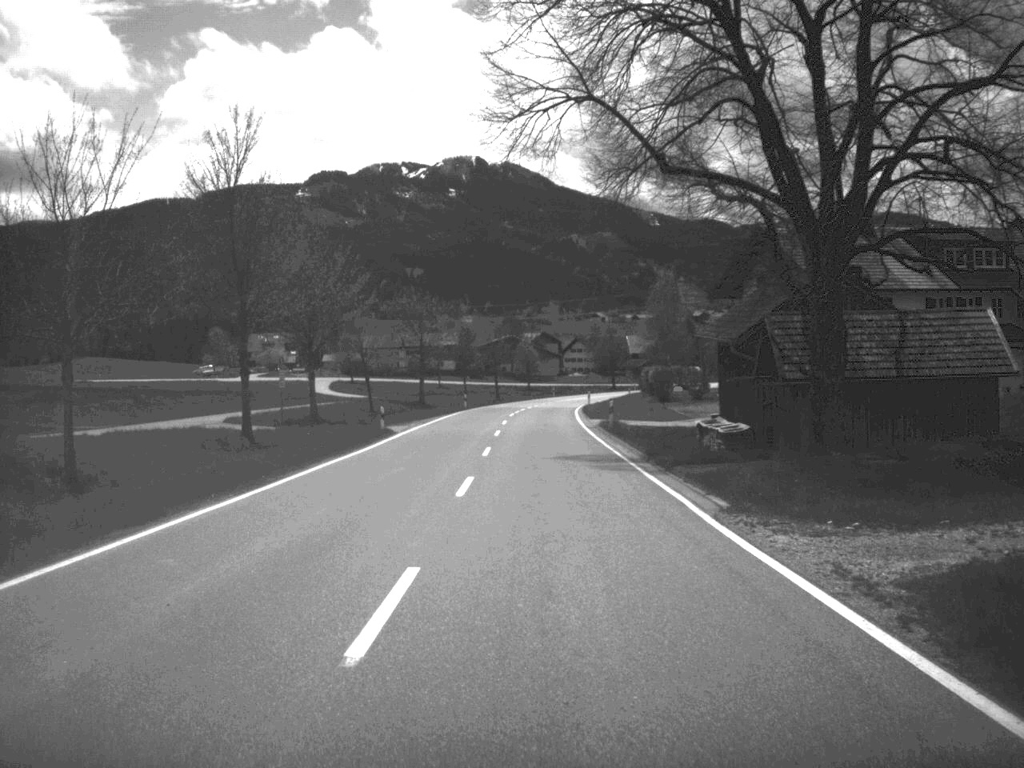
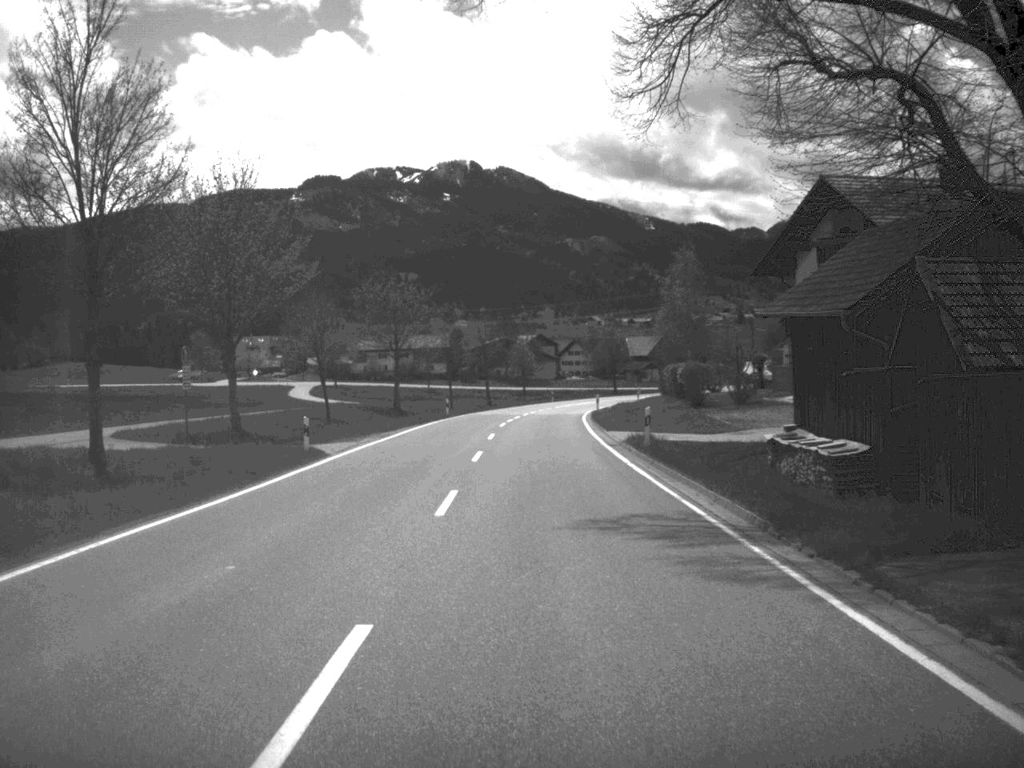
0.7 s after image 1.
(0.0, +15.1) m; 0°
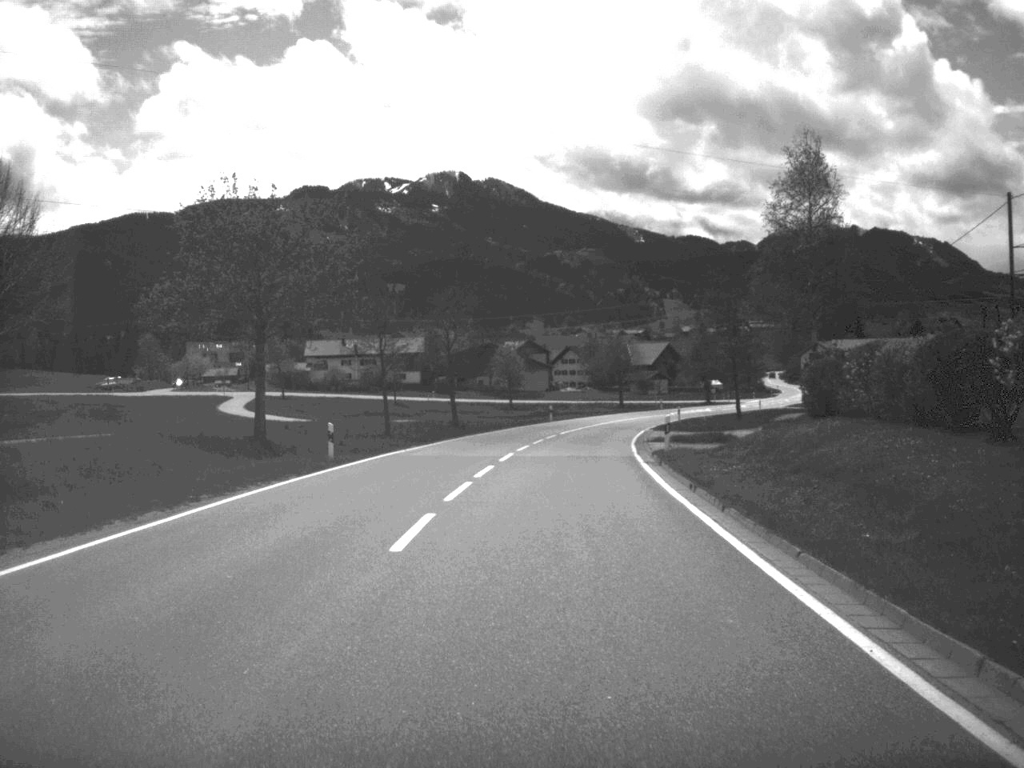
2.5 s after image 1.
(+0.1, +38.5) m; 0°
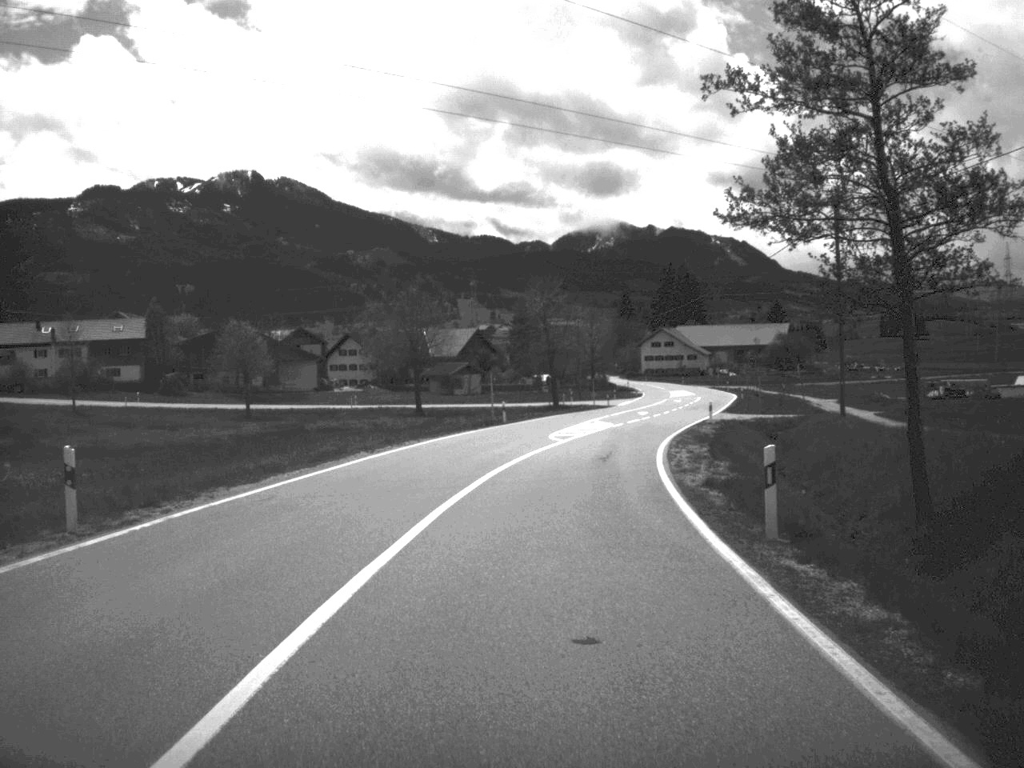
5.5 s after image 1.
(+4.3, +63.8) m; +9°
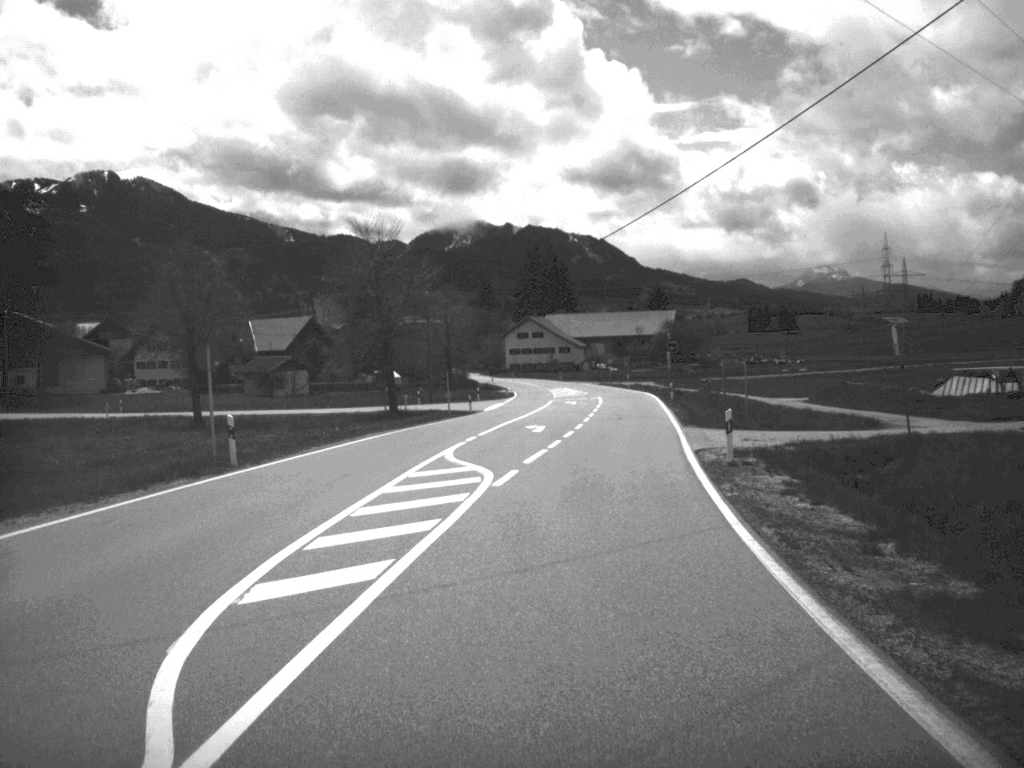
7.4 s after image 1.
(+1.9, +35.3) m; +6°
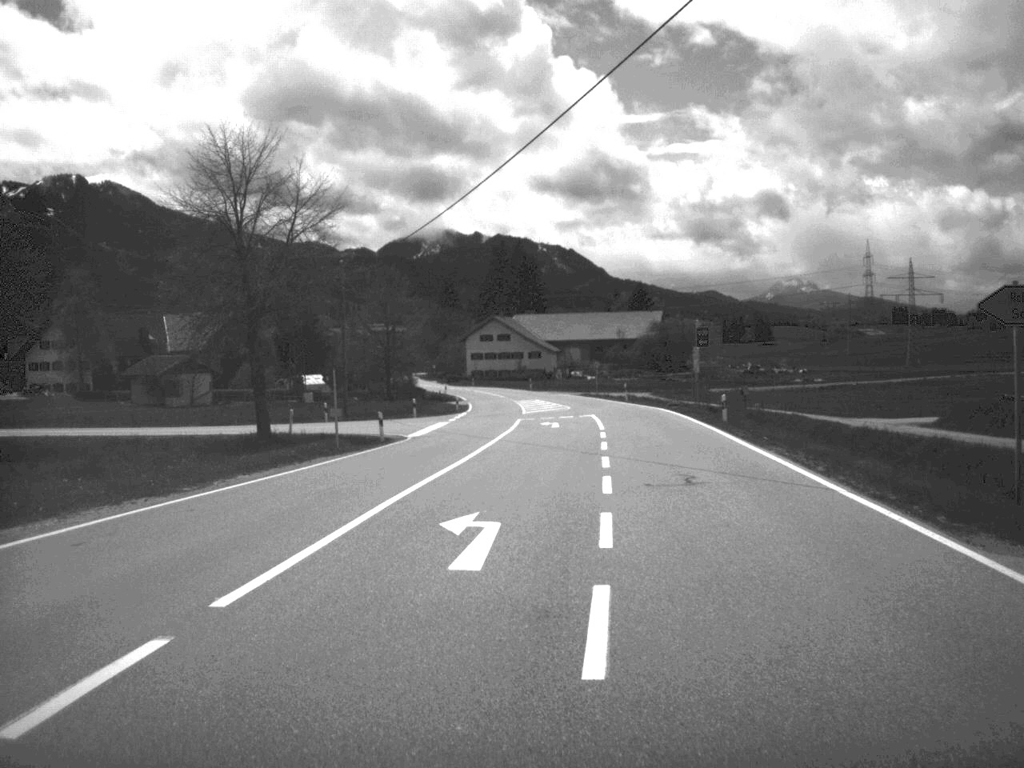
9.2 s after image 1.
(+0.5, +29.3) m; +1°
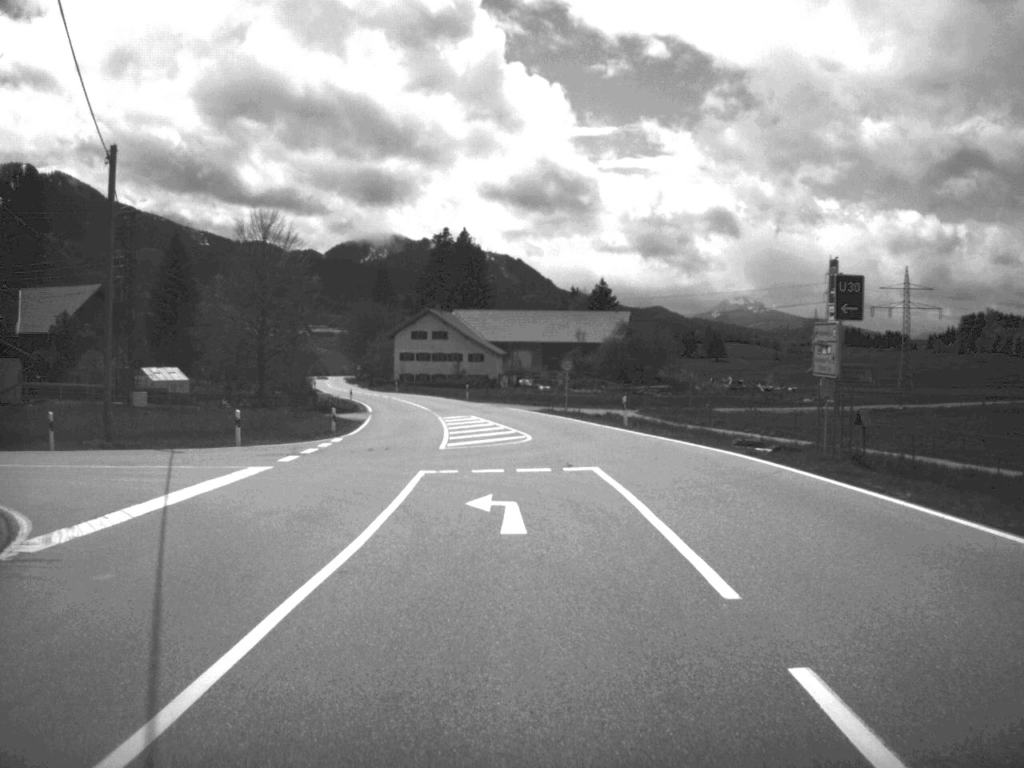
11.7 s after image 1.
(+0.5, +32.1) m; +2°
